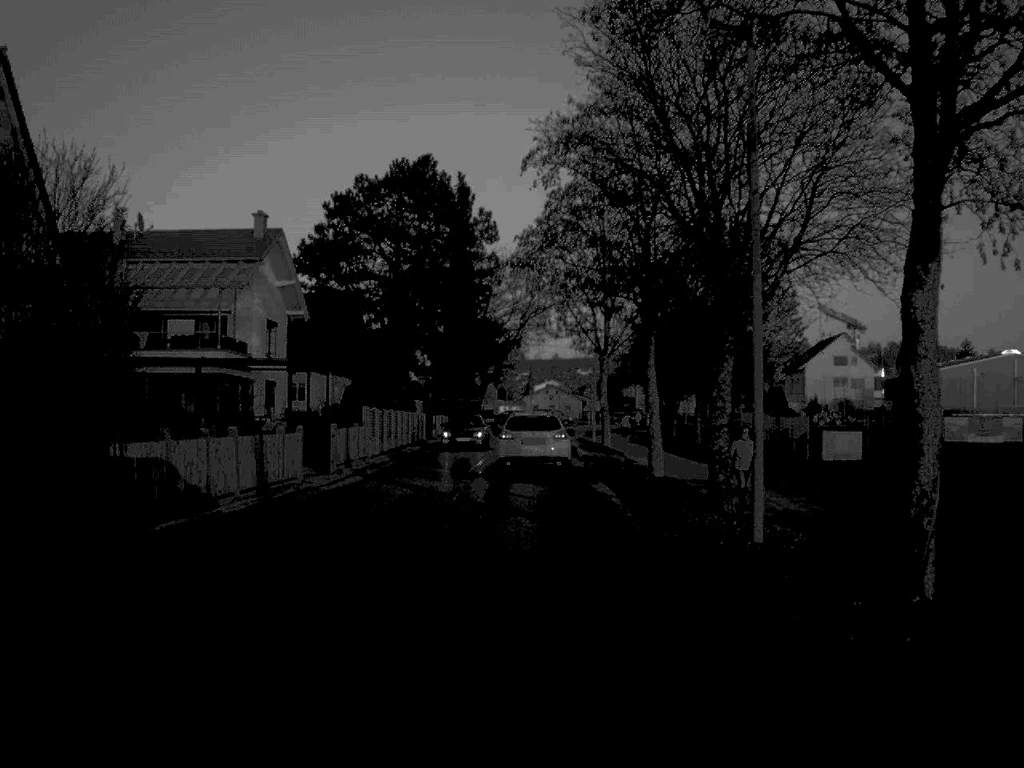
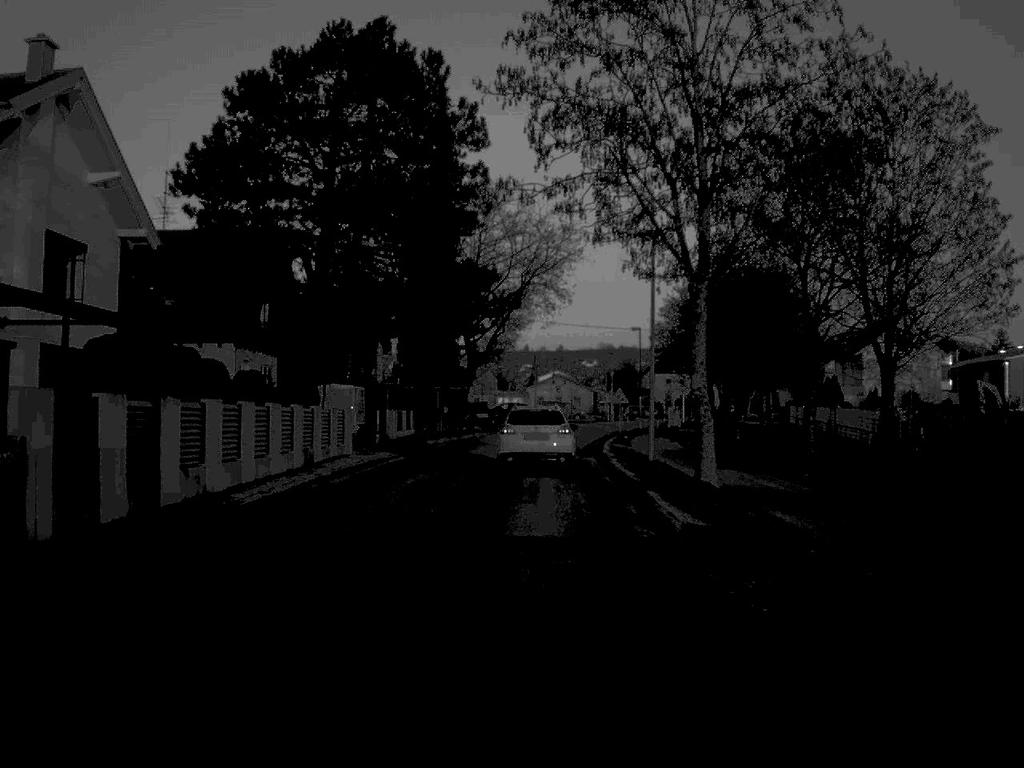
(0.0, +26.9) m; 0°
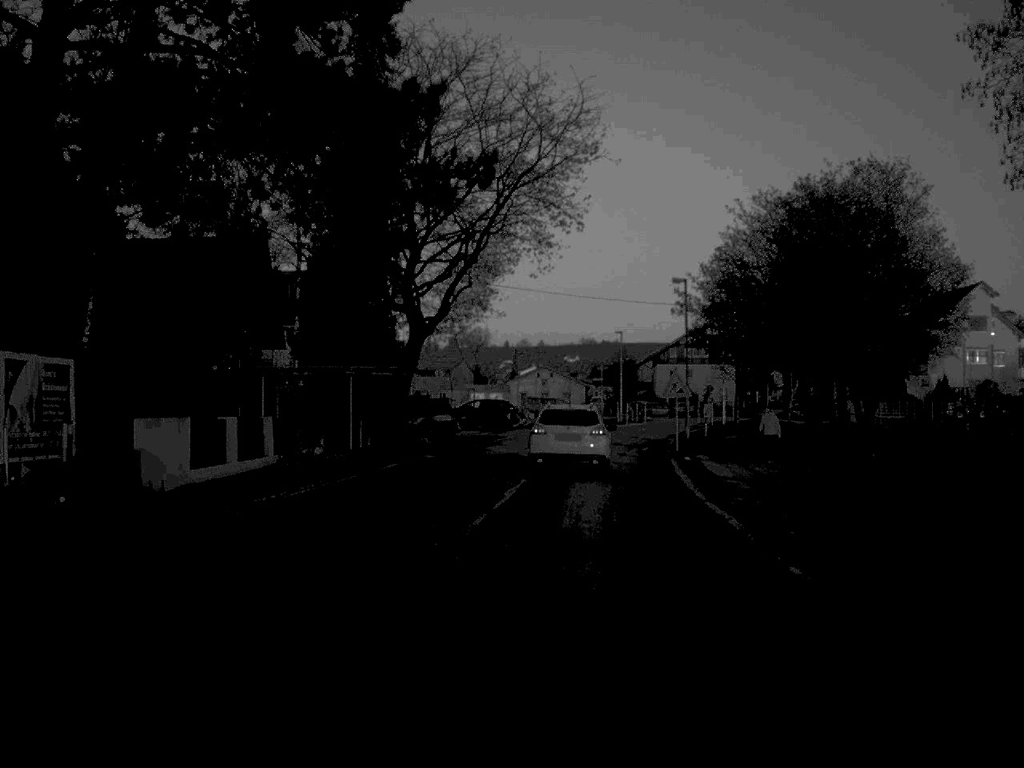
(0.0, +28.3) m; +1°
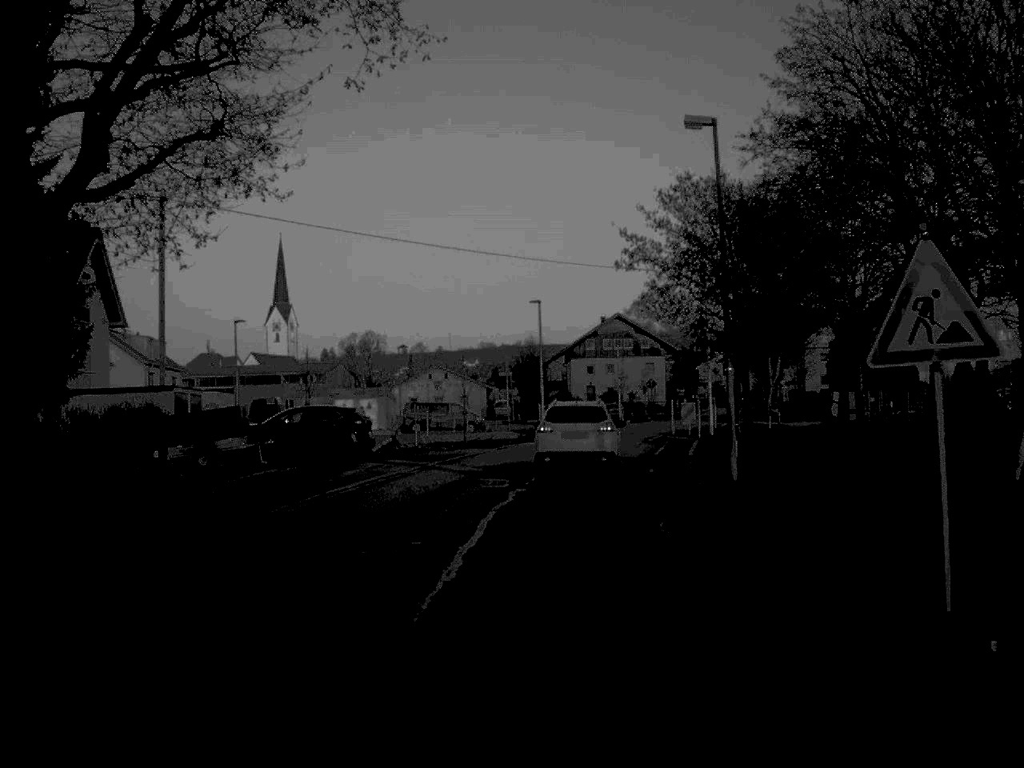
(+1.0, +27.7) m; +4°
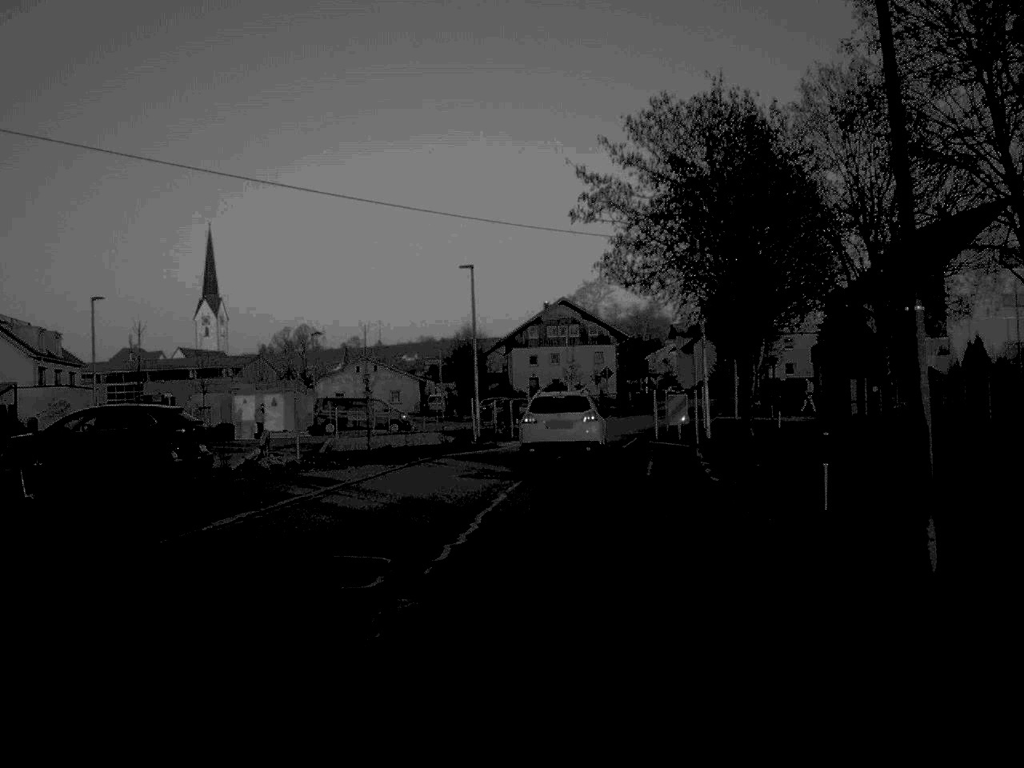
(+0.3, +12.7) m; +3°
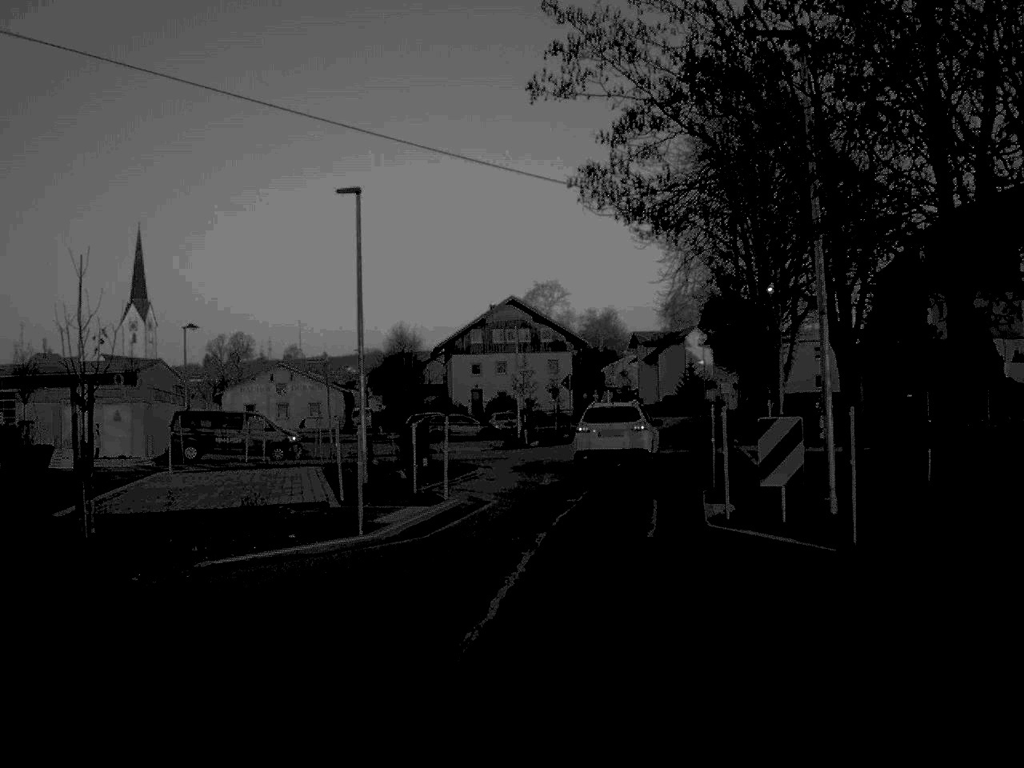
(+0.4, +18.7) m; +2°
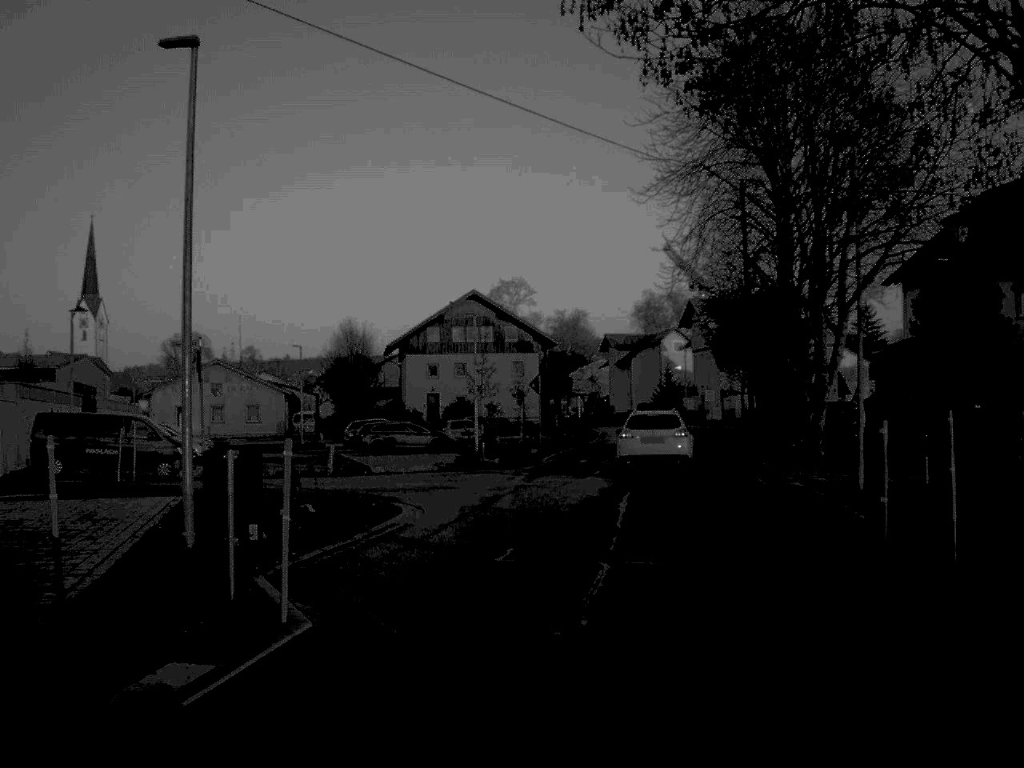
(+0.1, +11.1) m; +2°
